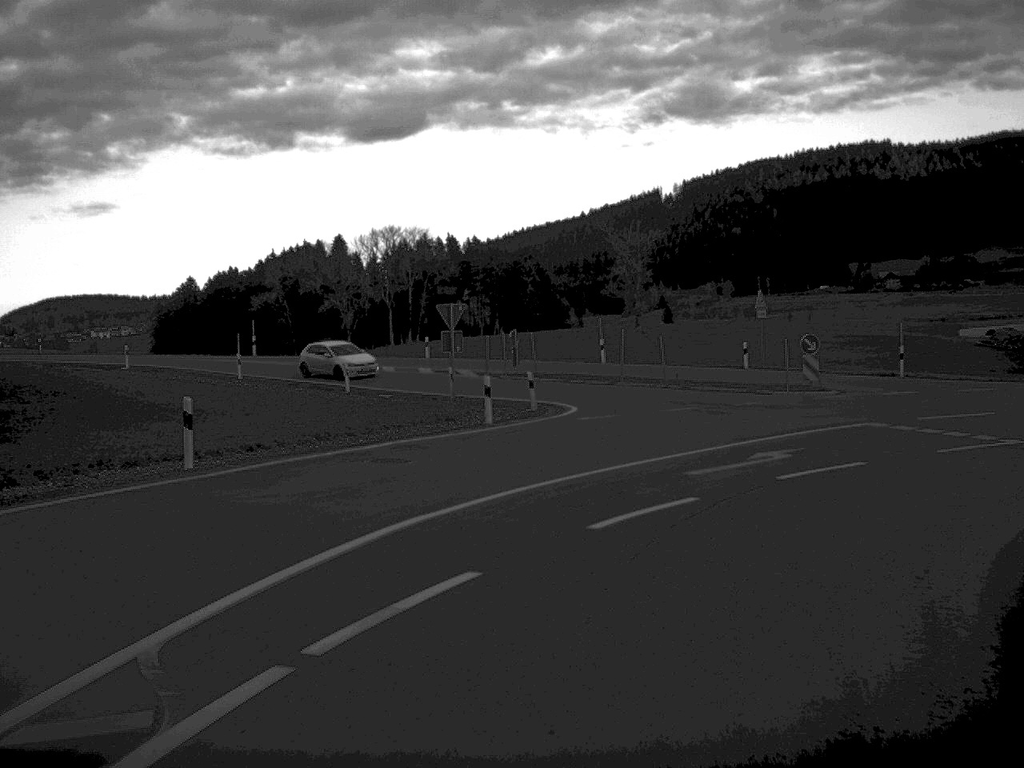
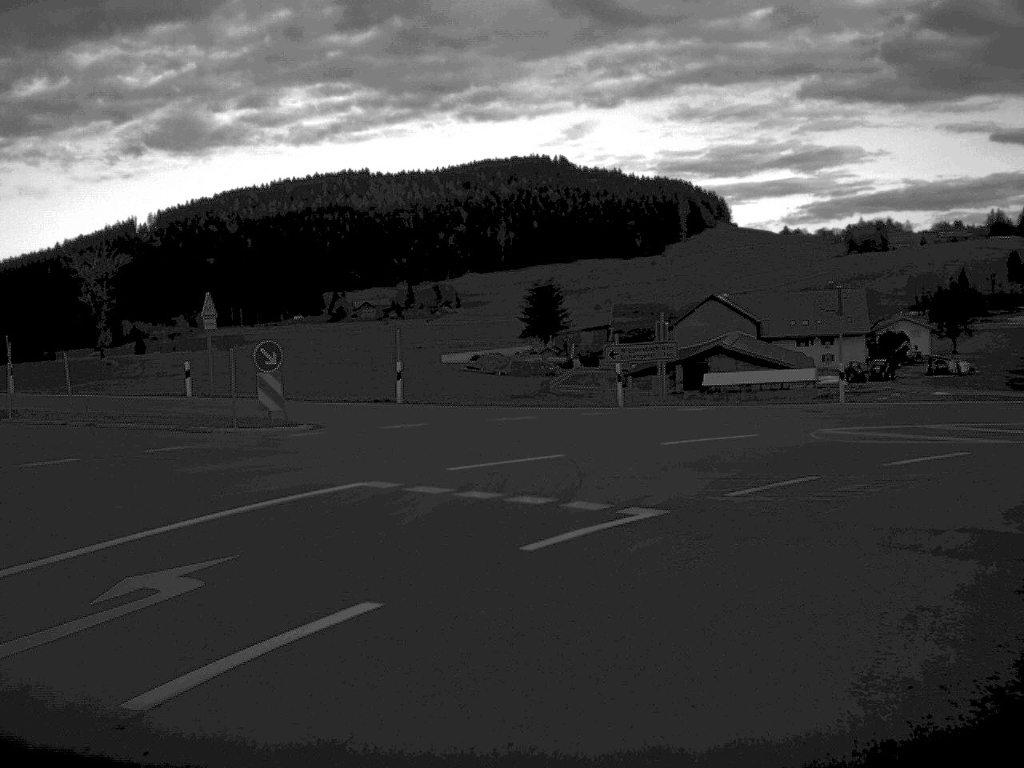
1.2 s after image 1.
(+2.4, +12.3) m; +24°
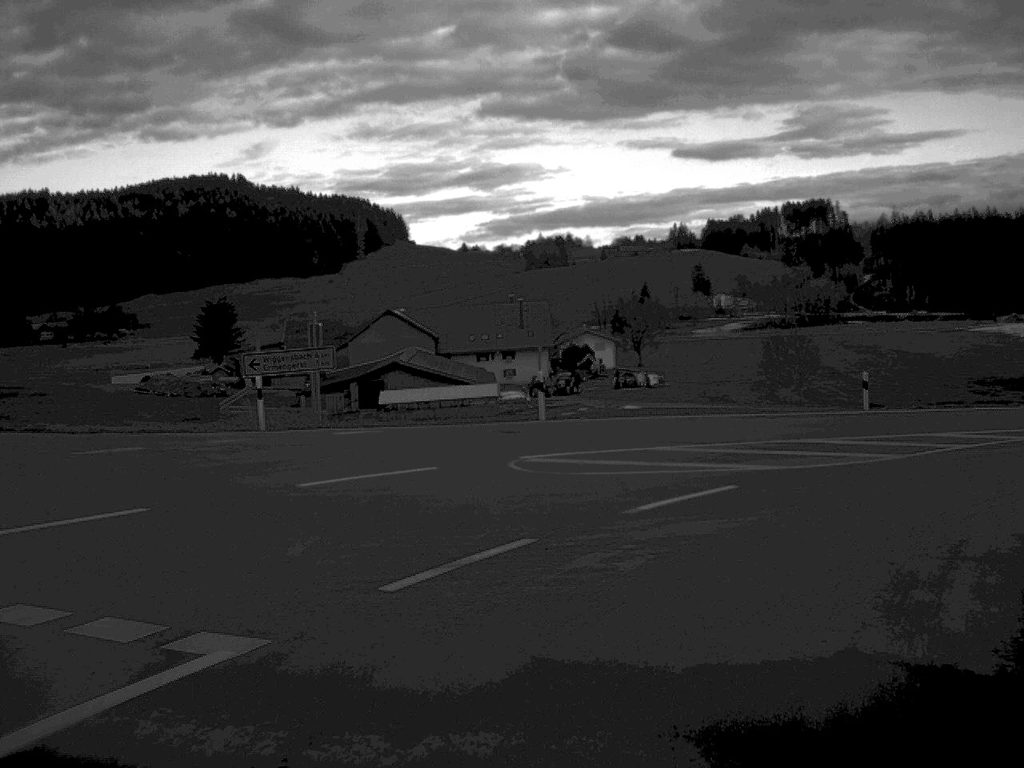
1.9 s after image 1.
(+0.9, +7.0) m; +14°
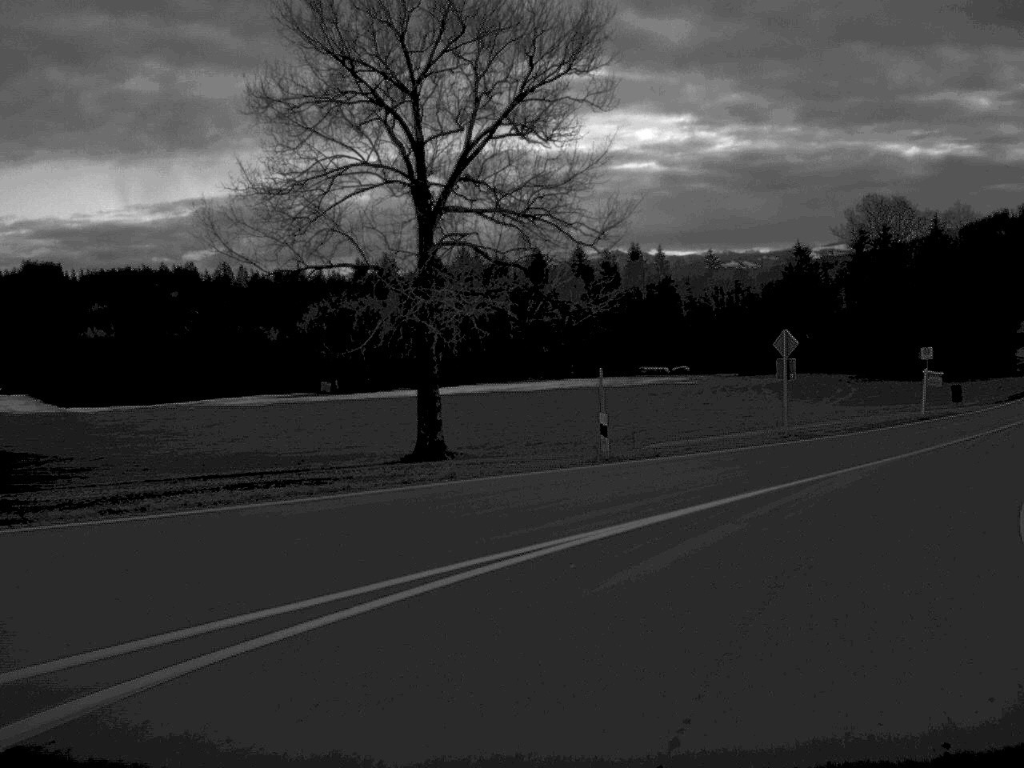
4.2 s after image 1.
(+11.0, +24.1) m; +48°
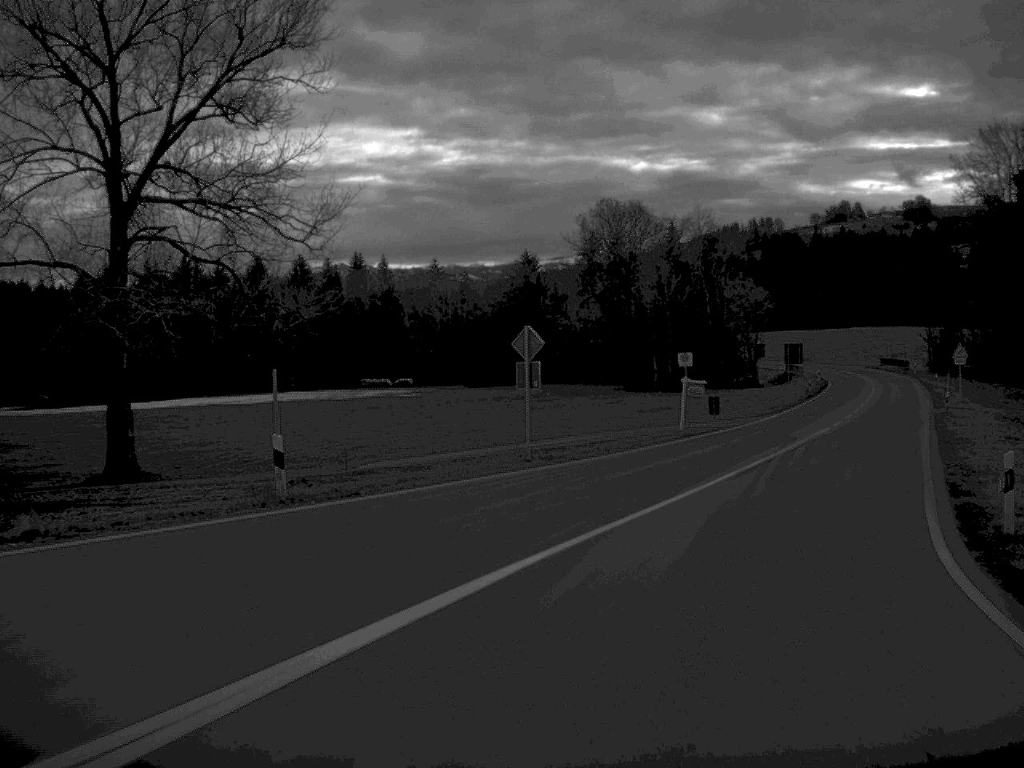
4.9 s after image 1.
(+0.8, +7.6) m; +12°
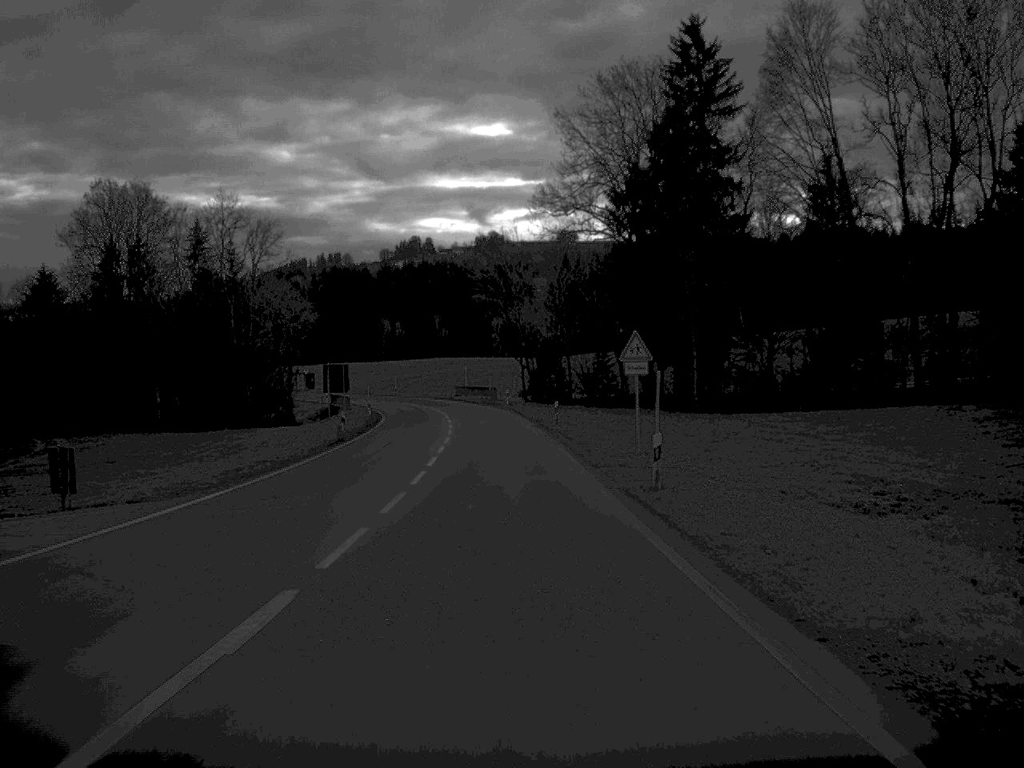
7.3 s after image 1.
(+8.5, +34.3) m; +18°
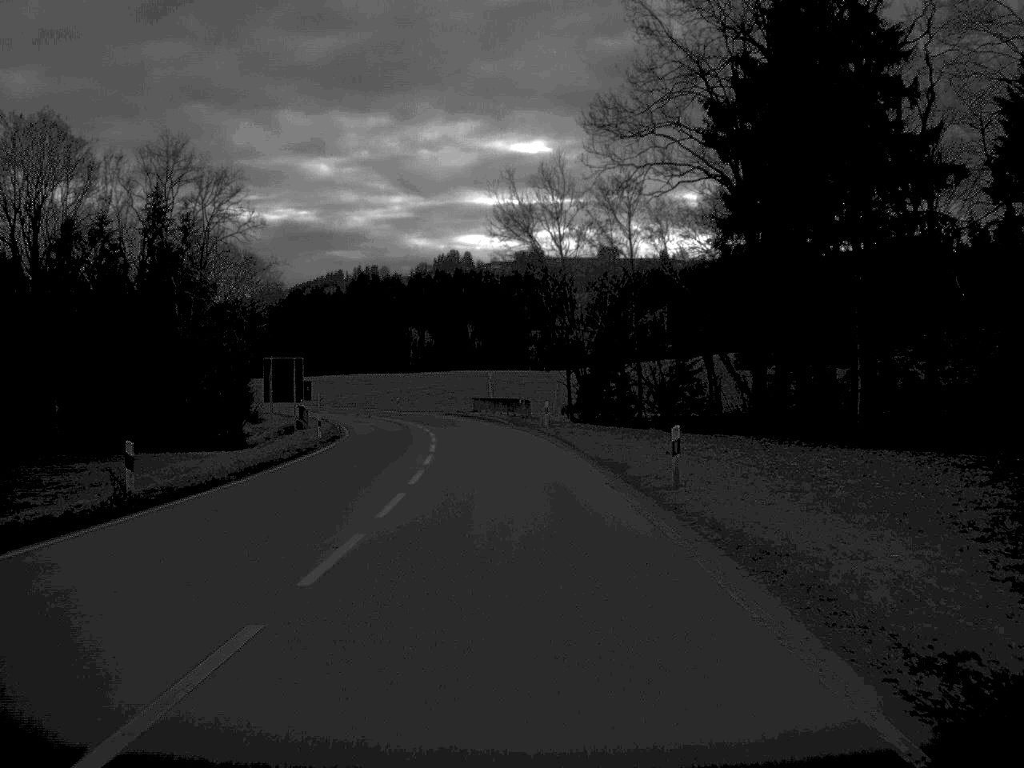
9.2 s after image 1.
(-0.5, +32.2) m; -2°
